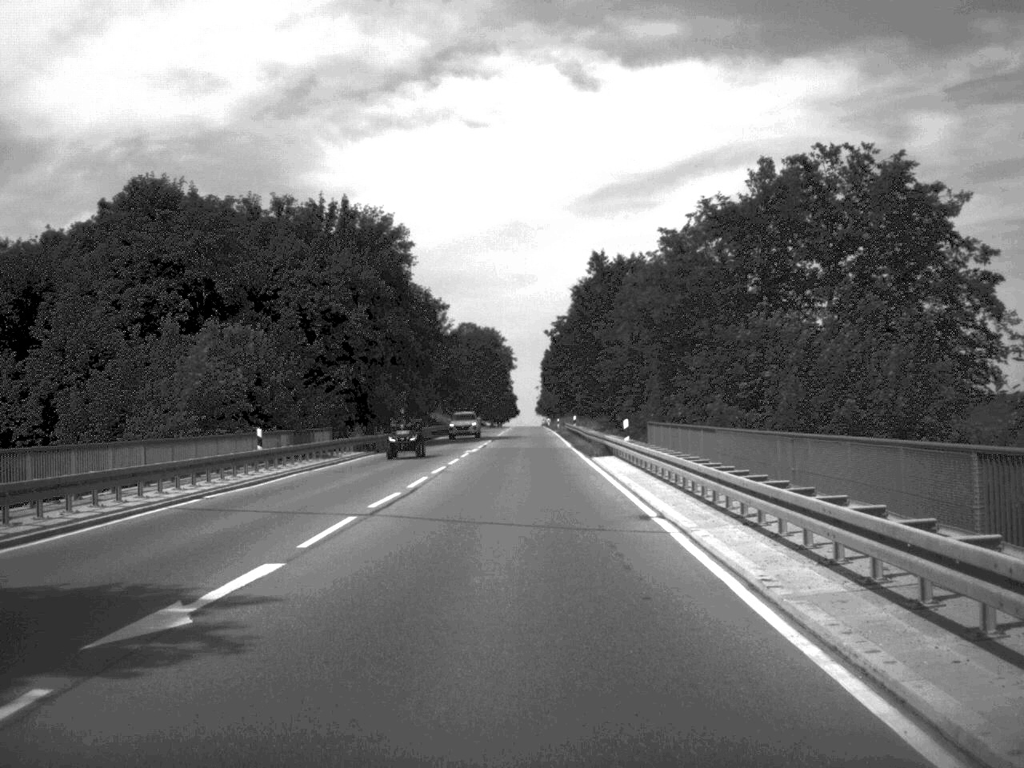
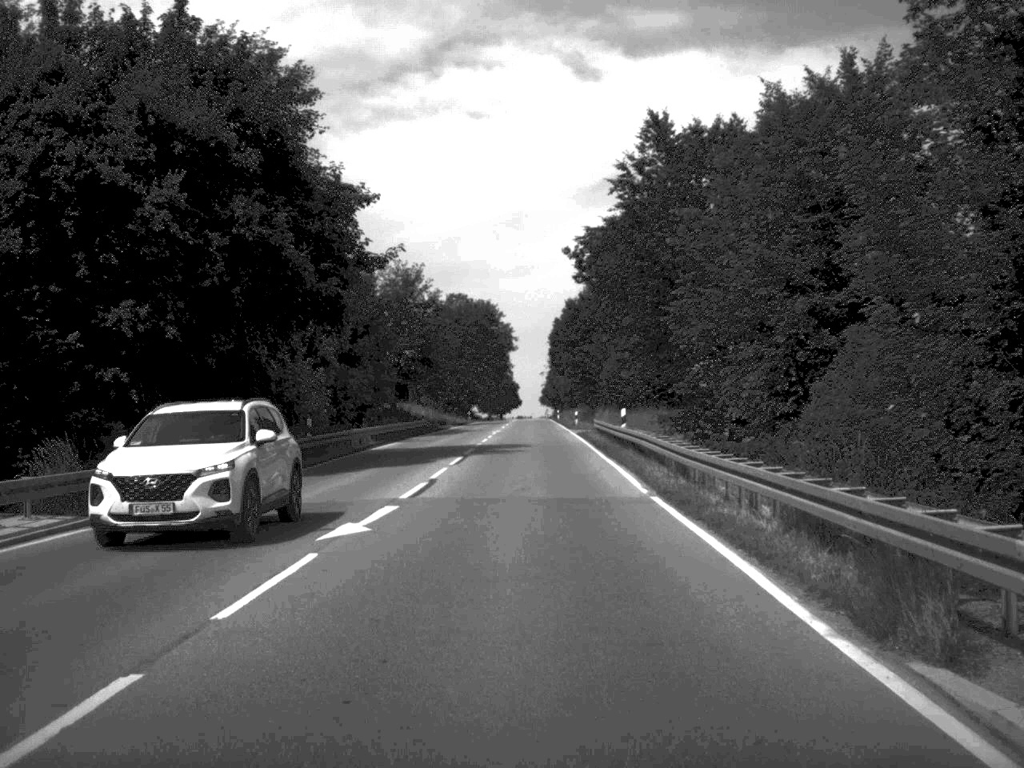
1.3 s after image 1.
(0.0, +35.3) m; 0°
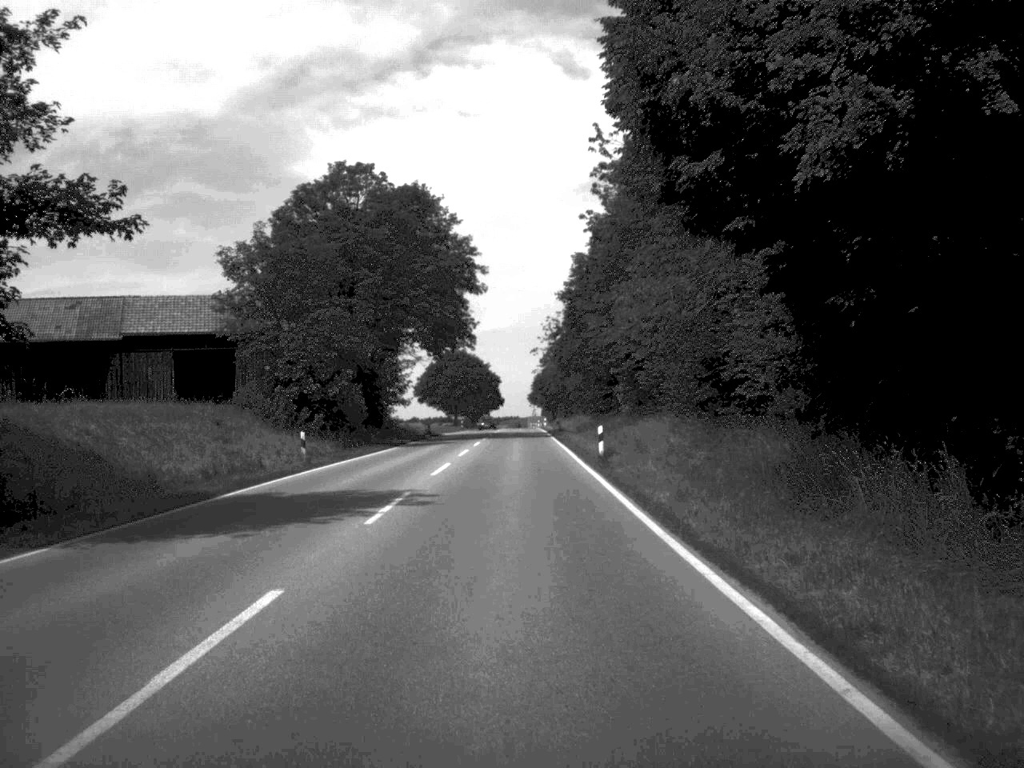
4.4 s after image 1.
(+0.5, +87.4) m; +1°
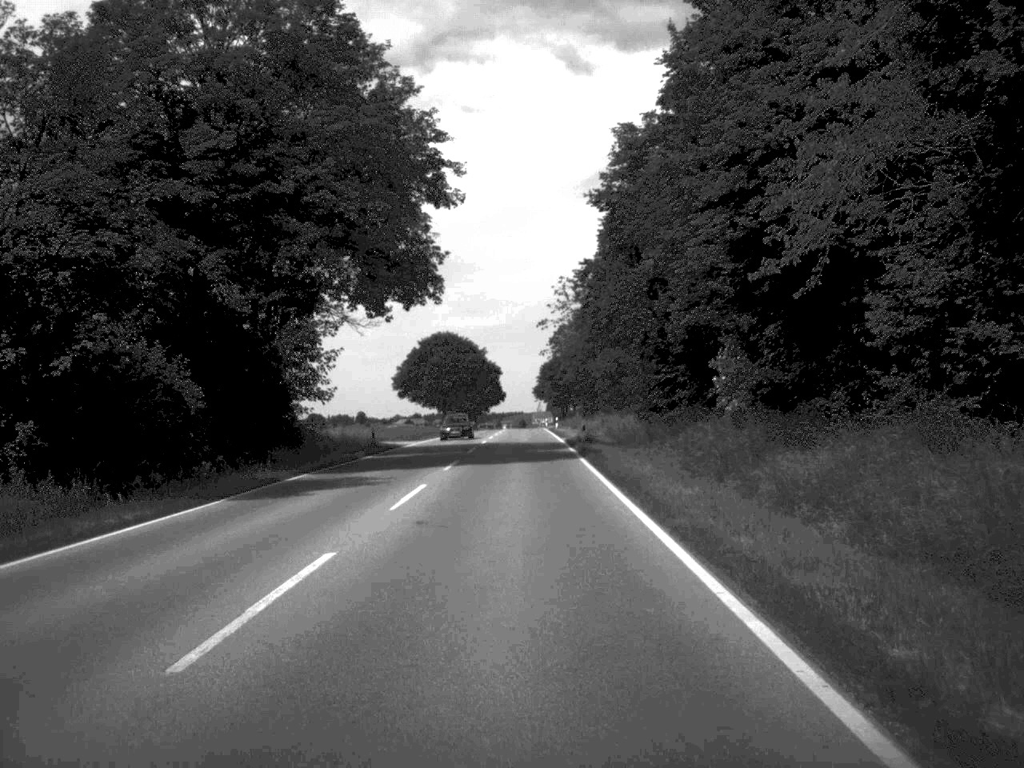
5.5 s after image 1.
(-0.1, +33.7) m; 0°
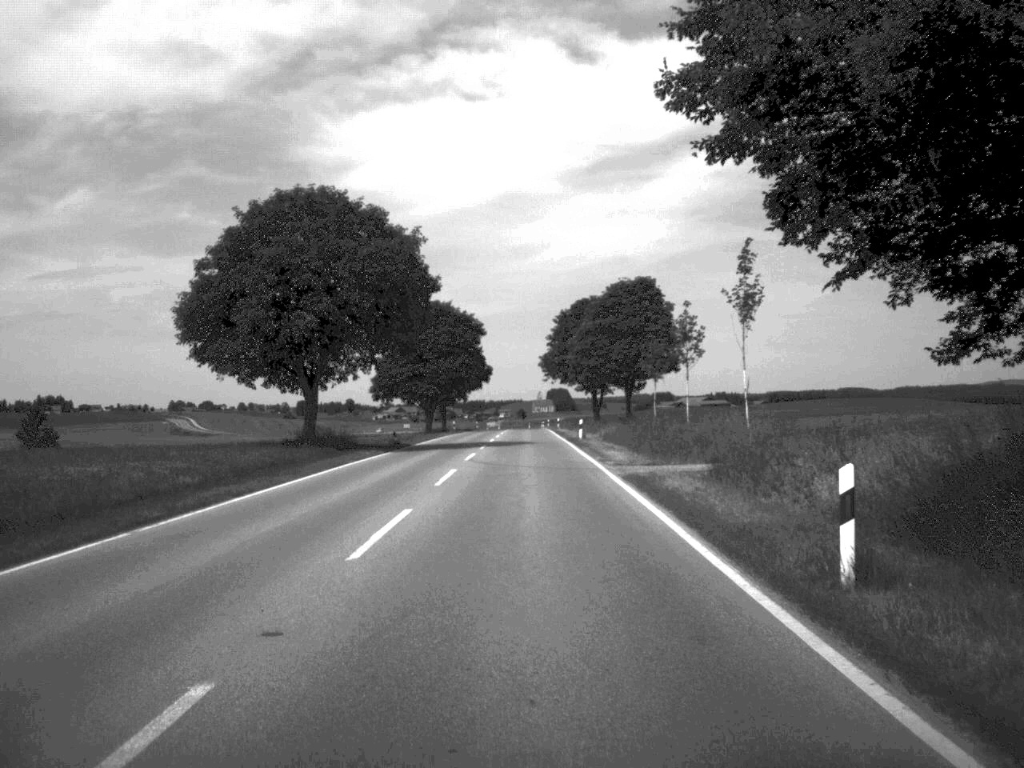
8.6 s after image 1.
(-0.2, +91.2) m; 0°
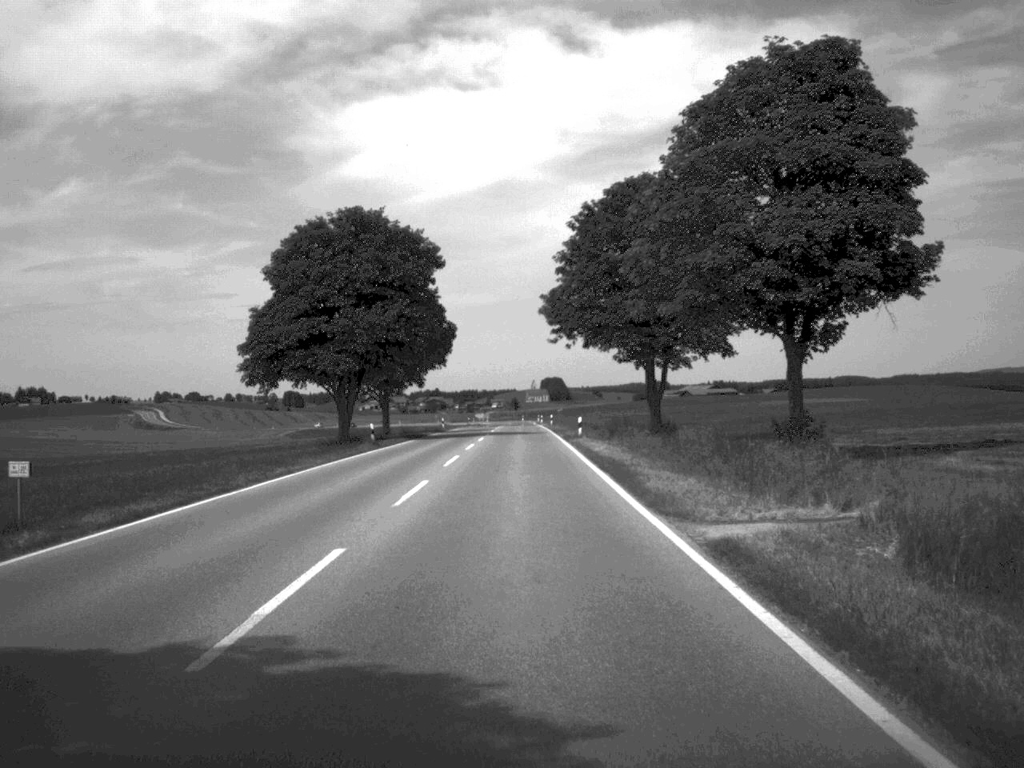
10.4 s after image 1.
(+0.1, +53.8) m; 0°
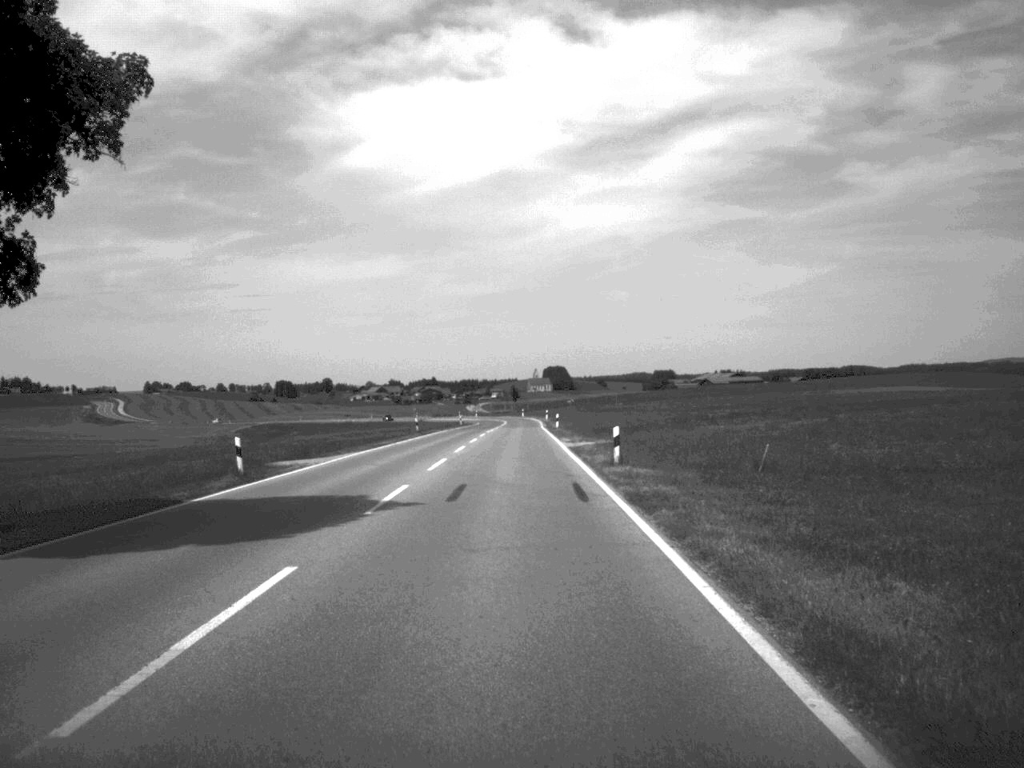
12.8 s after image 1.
(-0.1, +73.8) m; 0°
